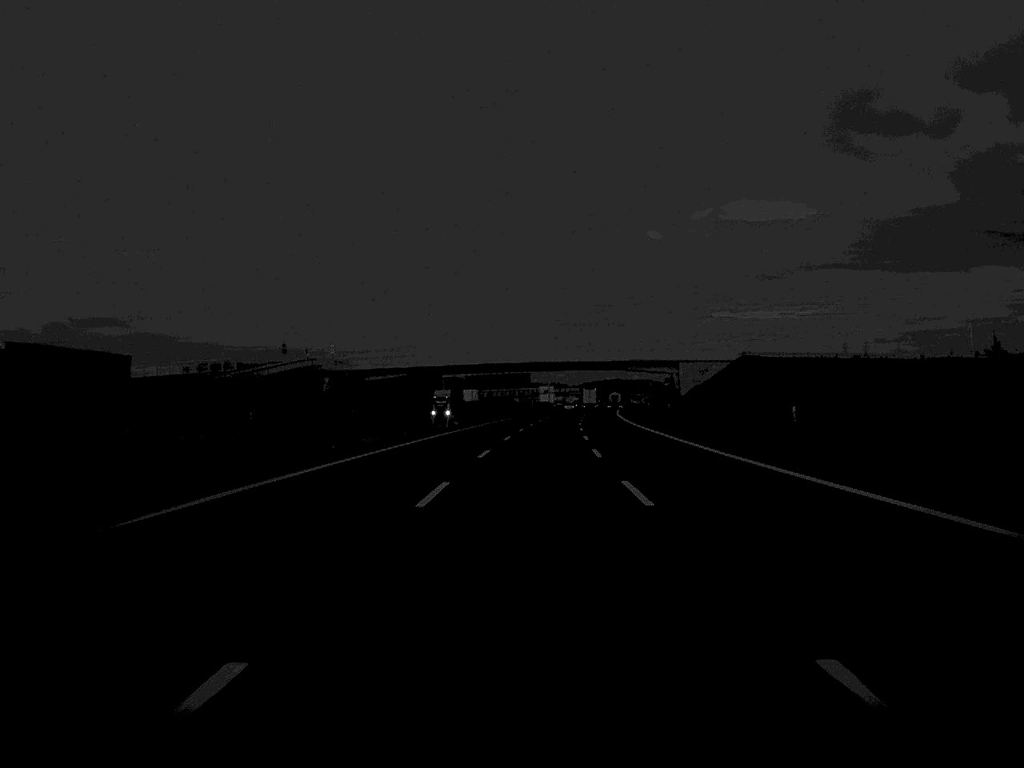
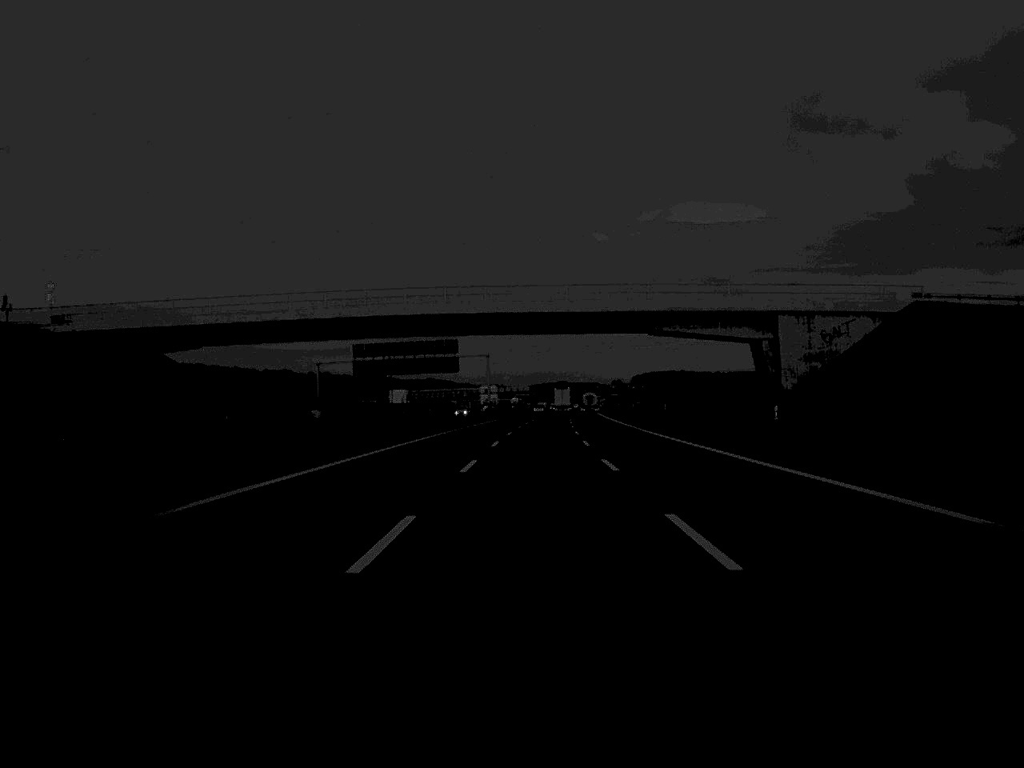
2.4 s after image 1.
(+2.2, +96.3) m; +3°
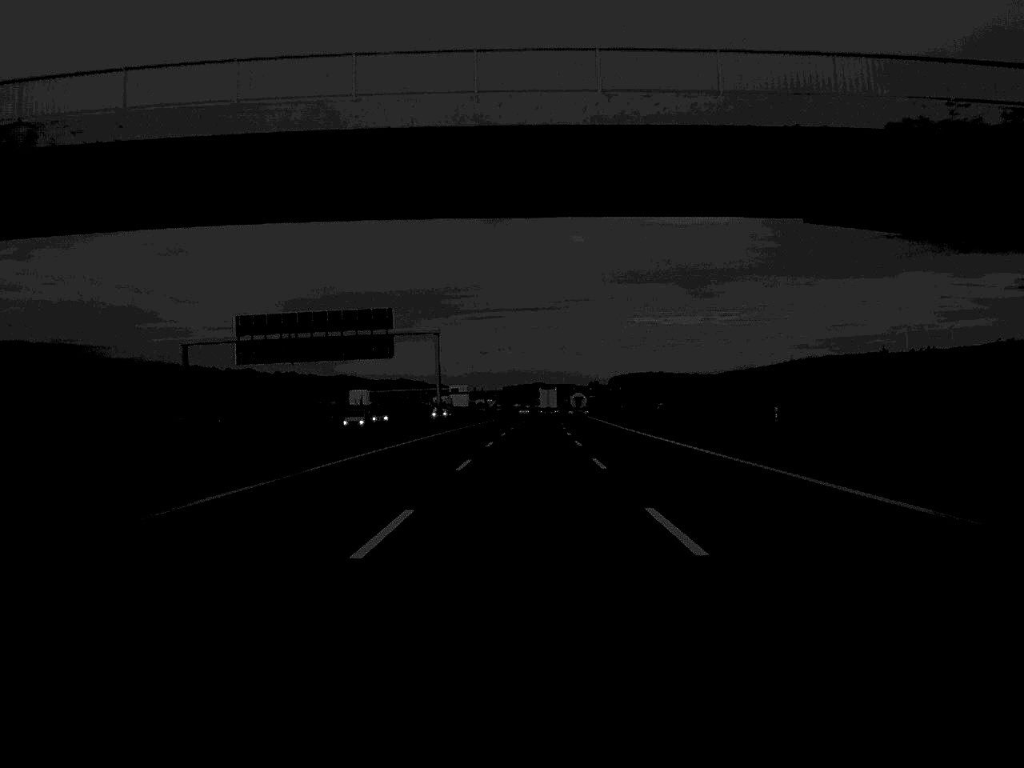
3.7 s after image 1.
(+0.6, +51.5) m; +1°
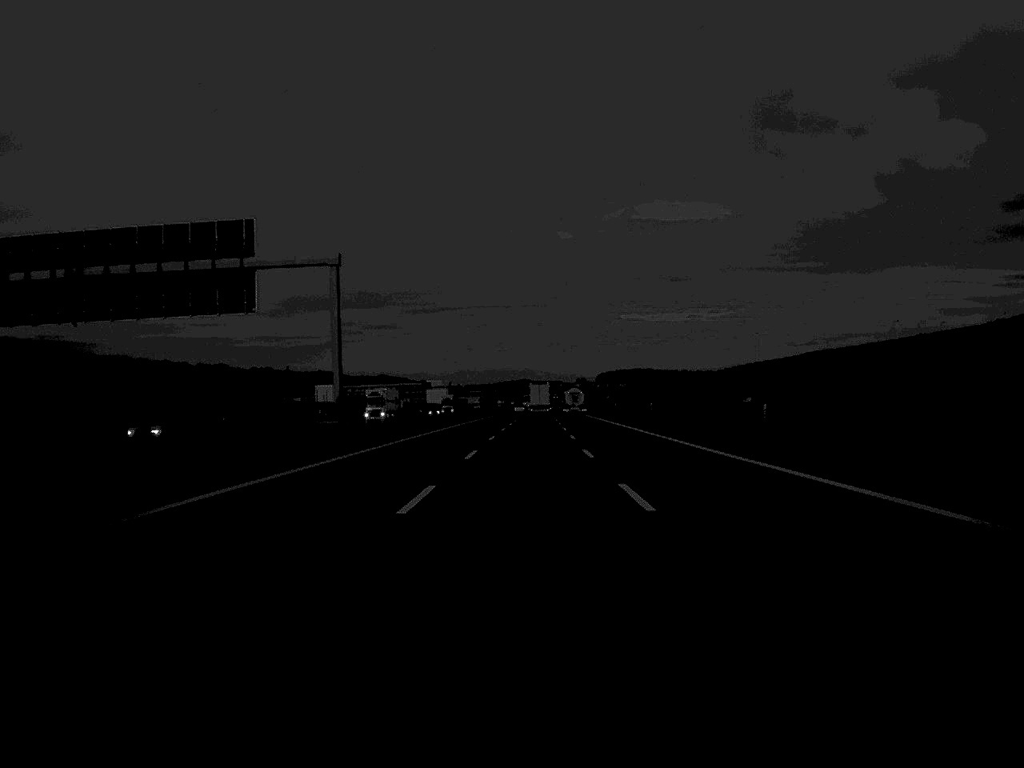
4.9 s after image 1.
(+0.3, +47.9) m; +1°
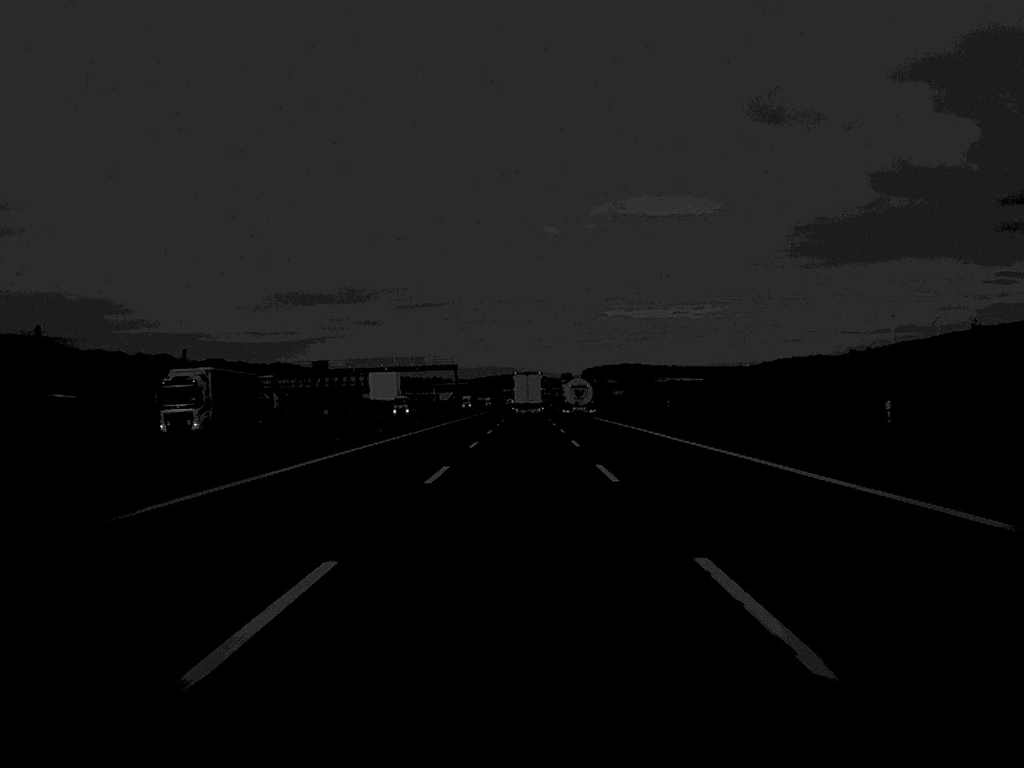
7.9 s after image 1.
(+1.0, +117.2) m; +1°
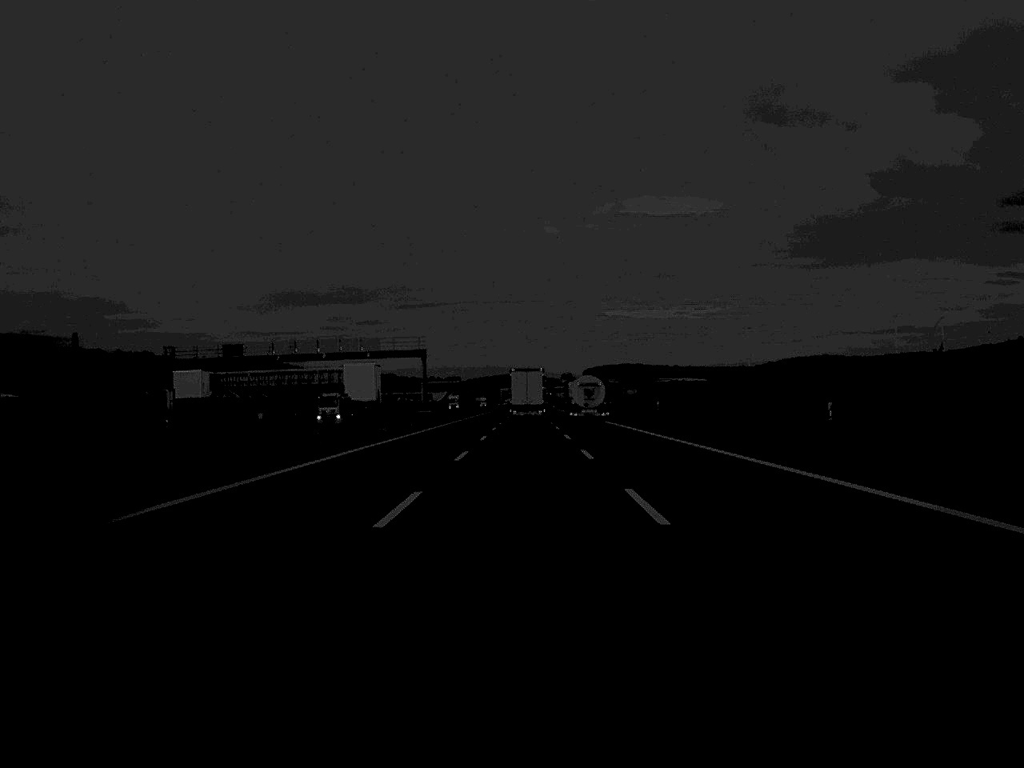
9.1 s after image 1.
(0.0, +43.5) m; 0°
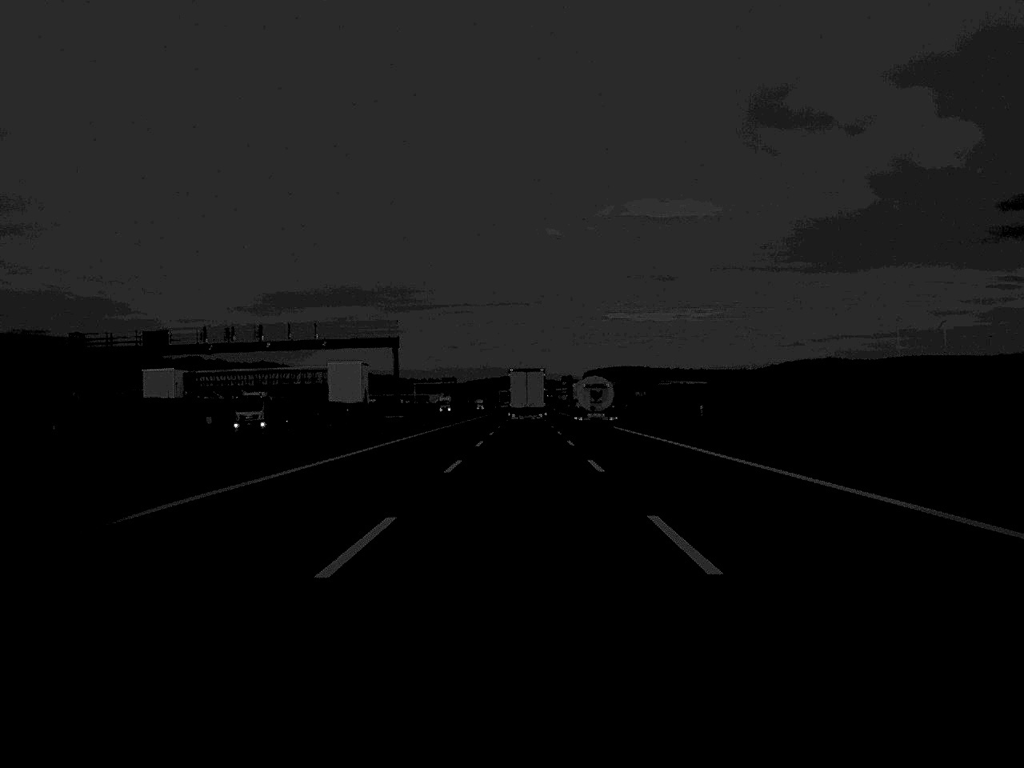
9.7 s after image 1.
(0.0, +21.8) m; 0°
